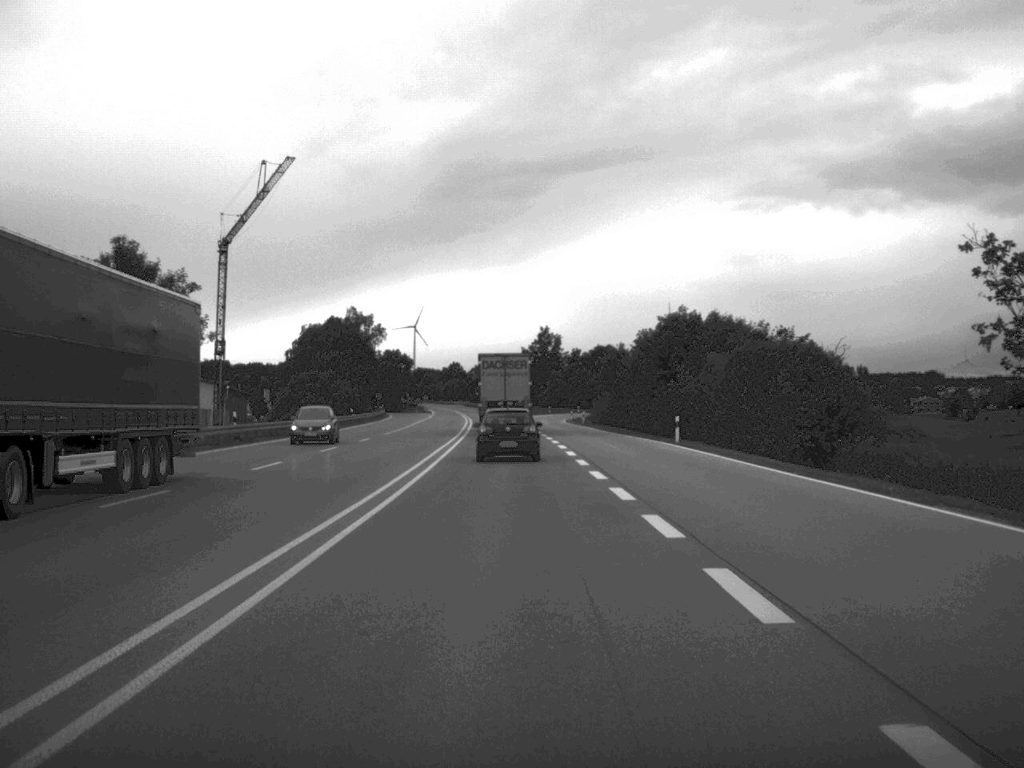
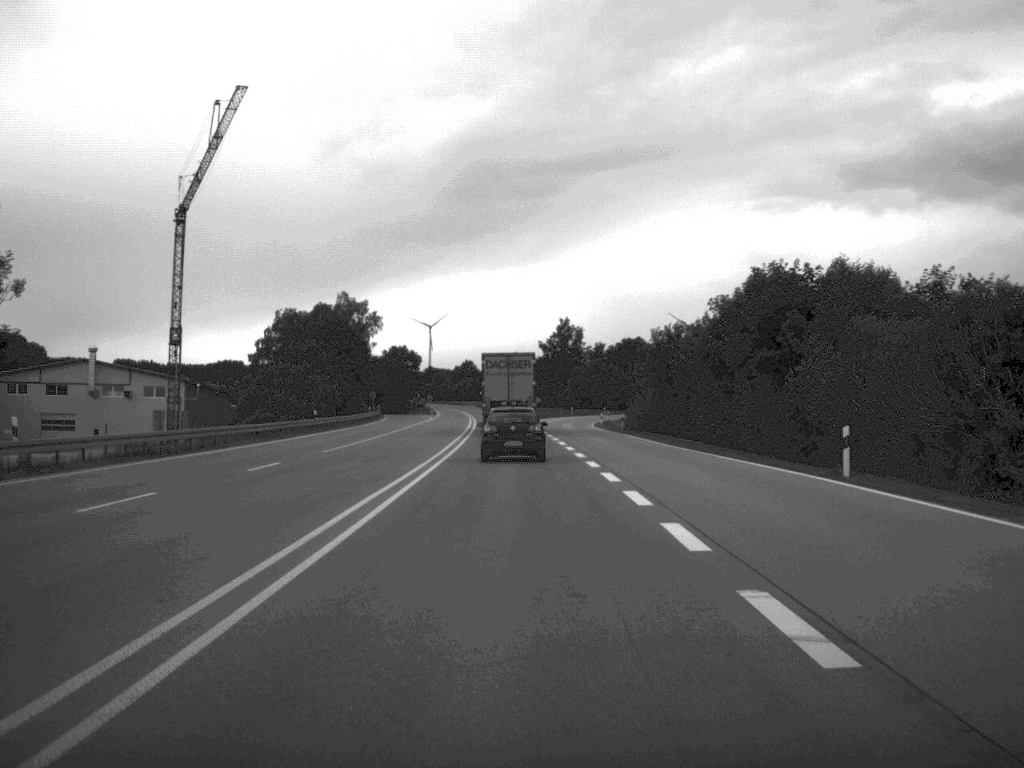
(-0.2, +25.2) m; -1°
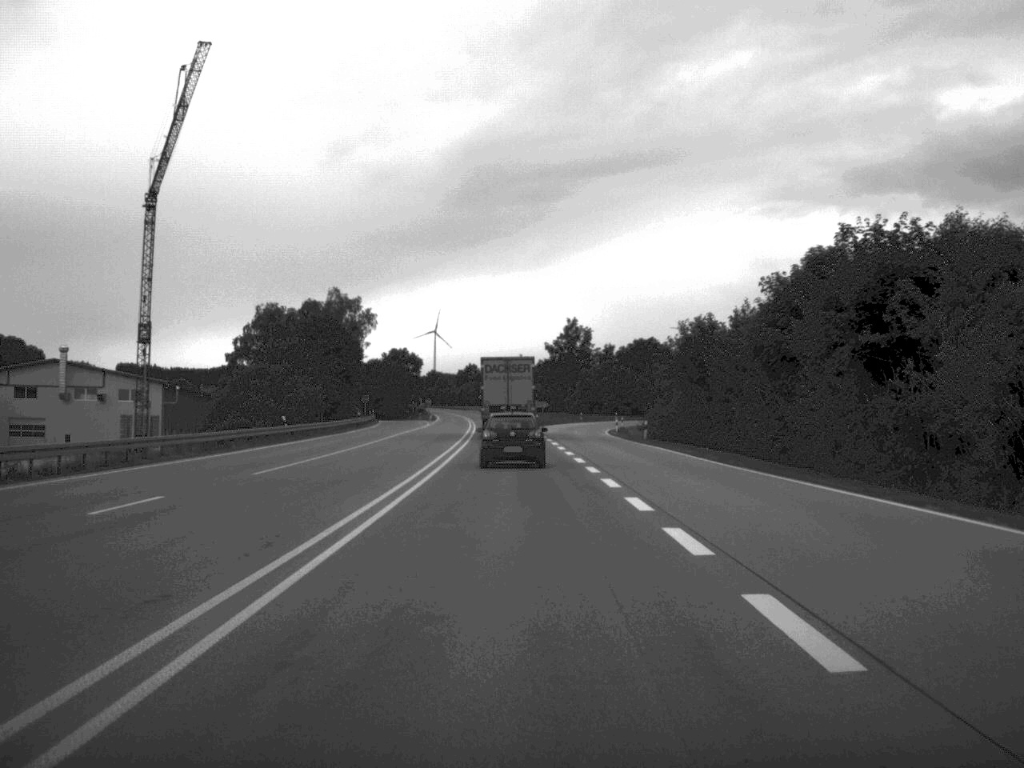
(0.0, +11.7) m; 0°
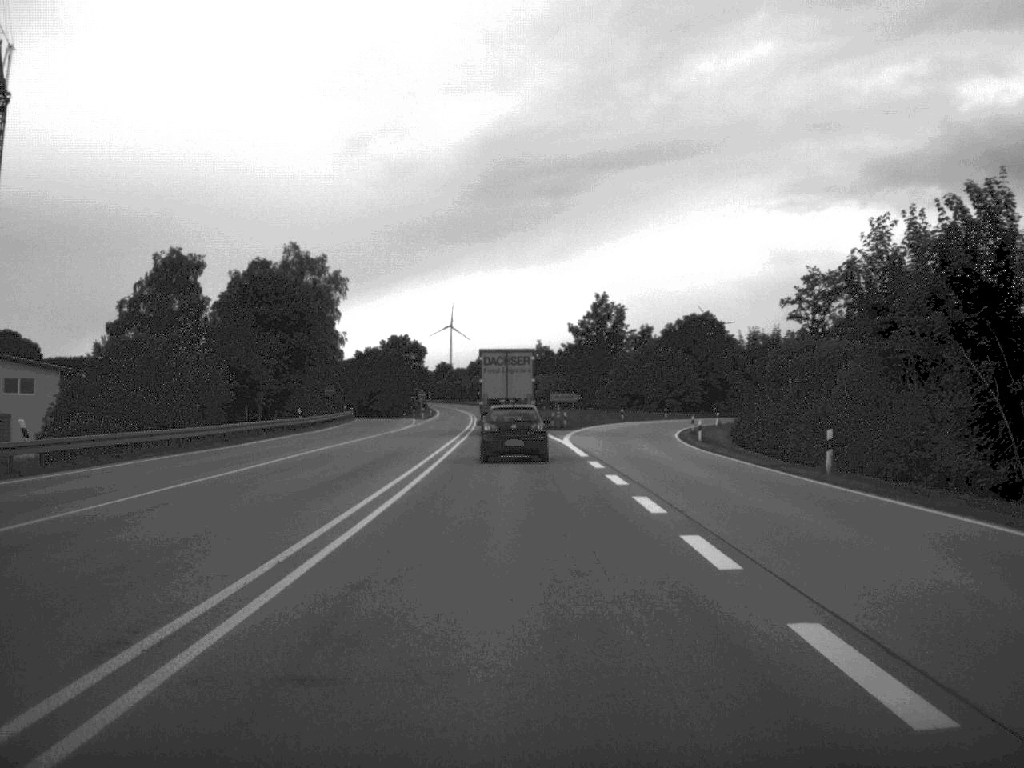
(-0.3, +36.9) m; -1°
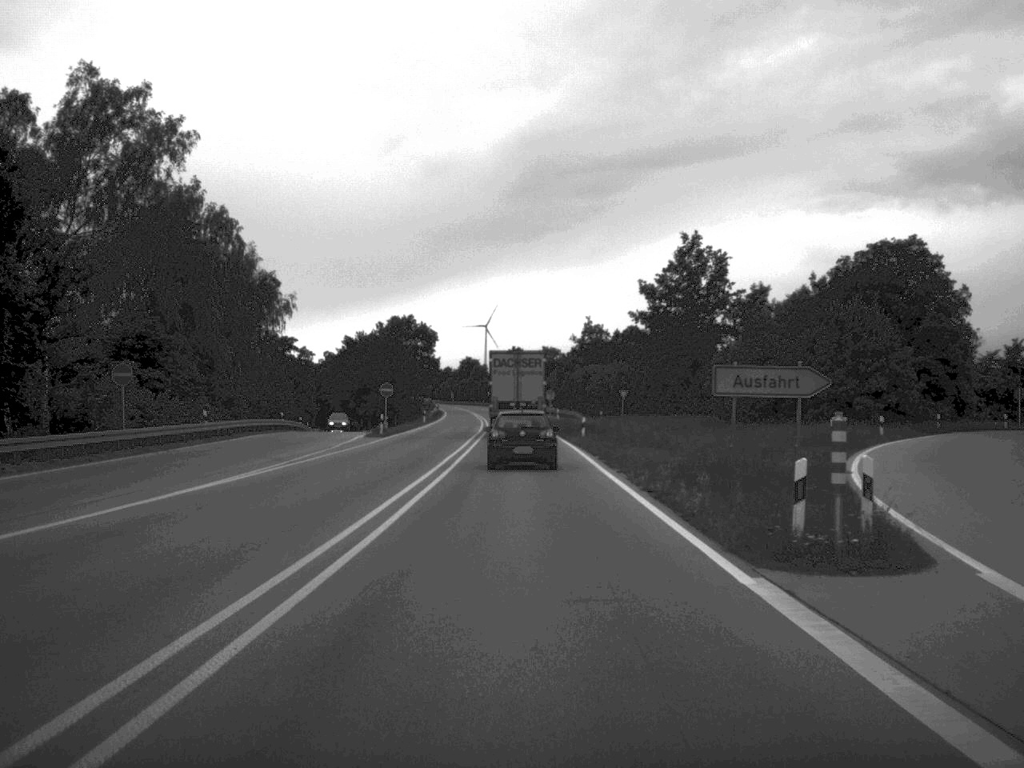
(-1.0, +61.3) m; -2°
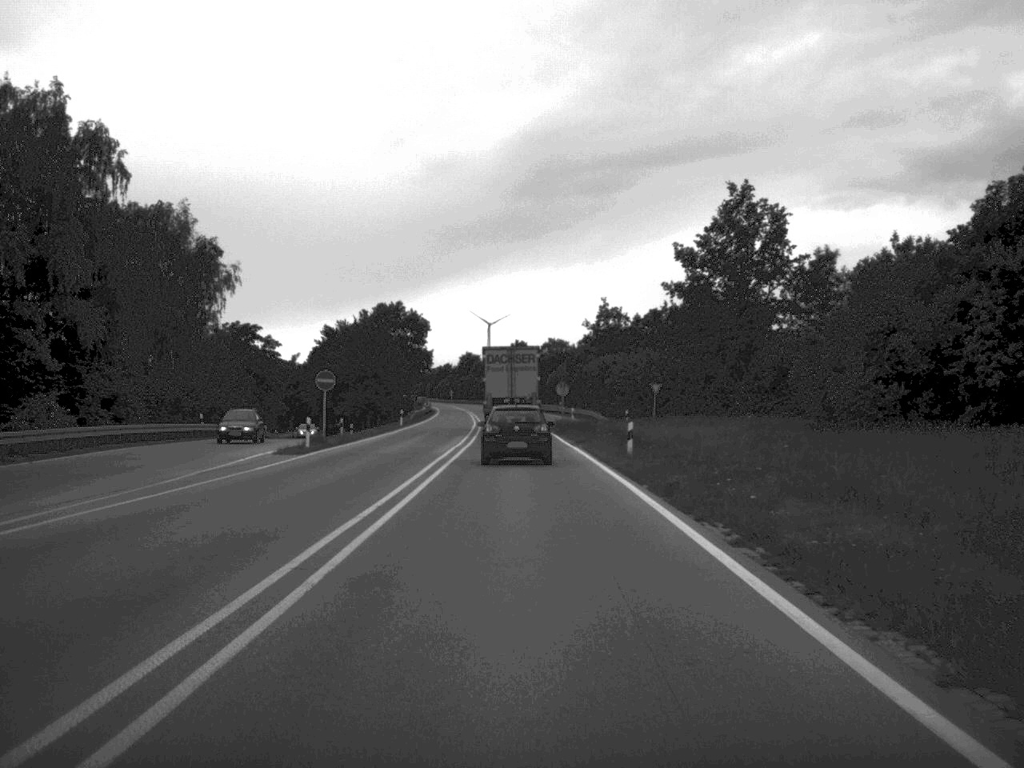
(0.0, +23.6) m; 0°
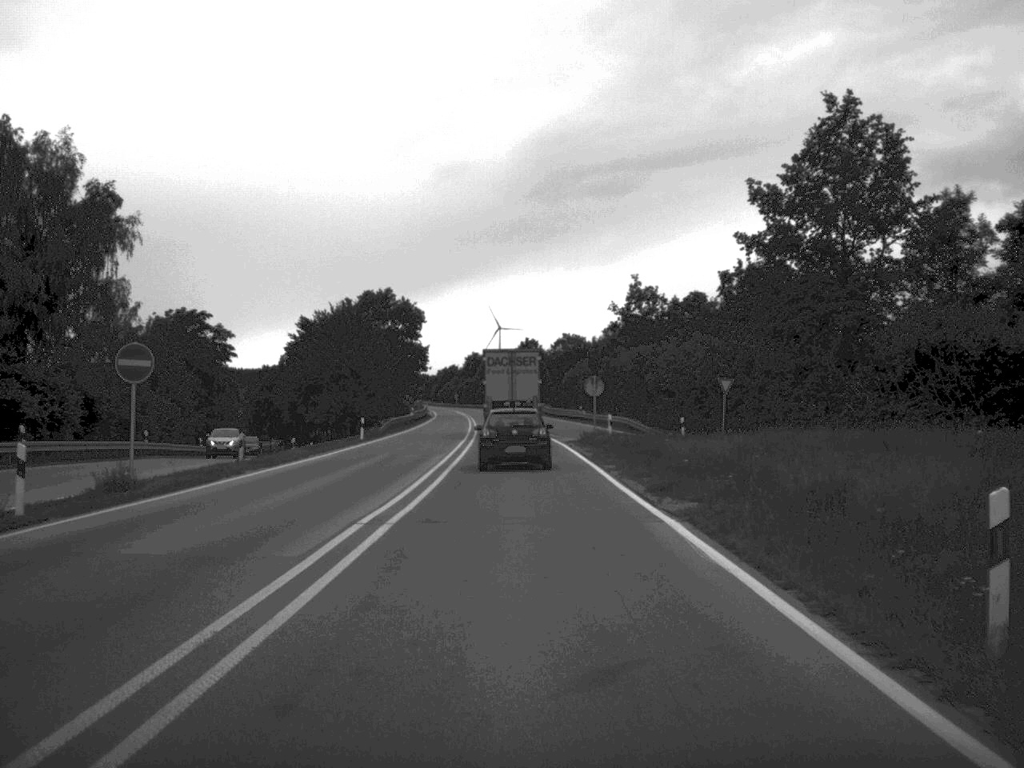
(-0.1, +25.6) m; -1°
